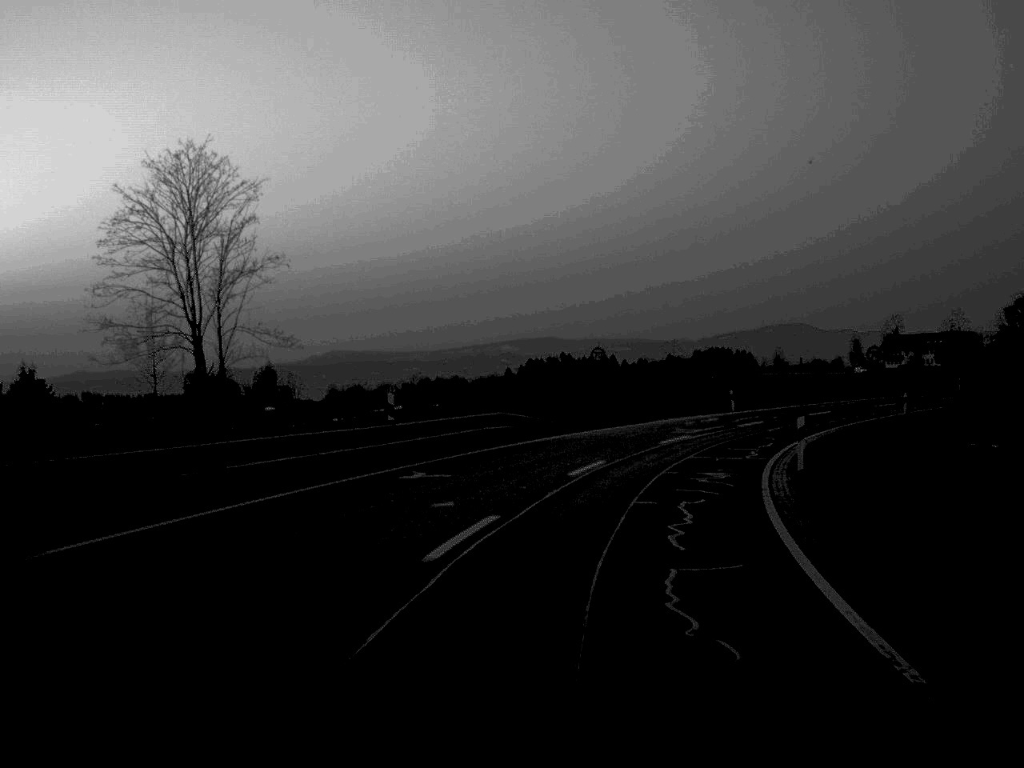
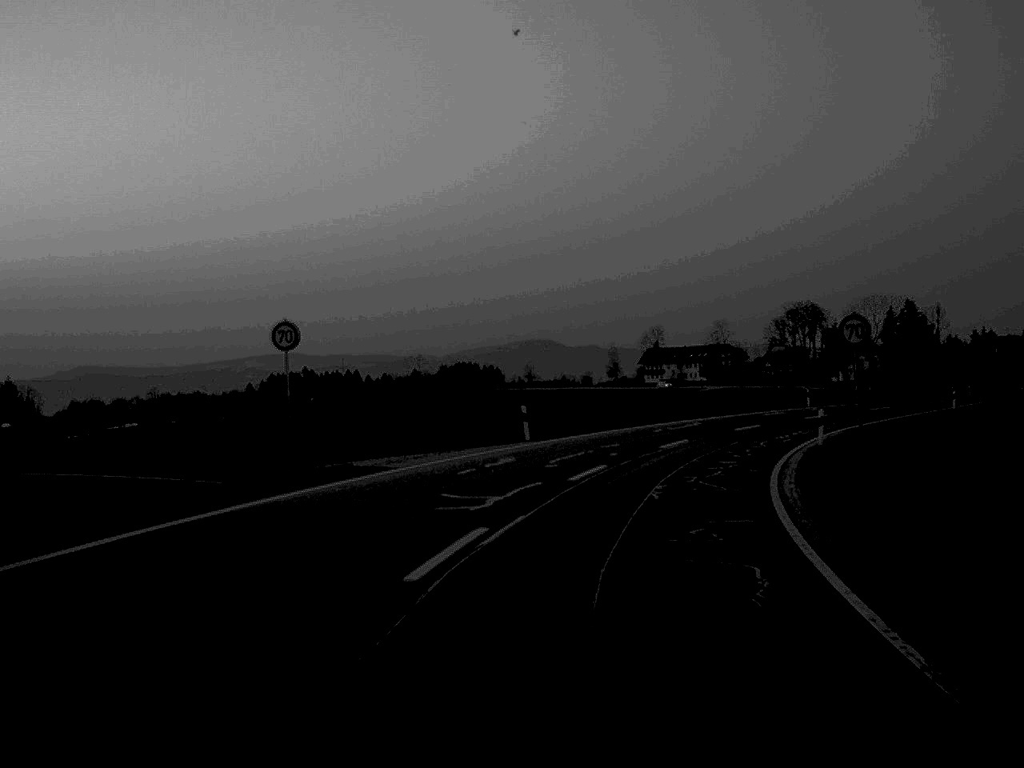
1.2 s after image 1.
(+2.4, +24.3) m; +11°
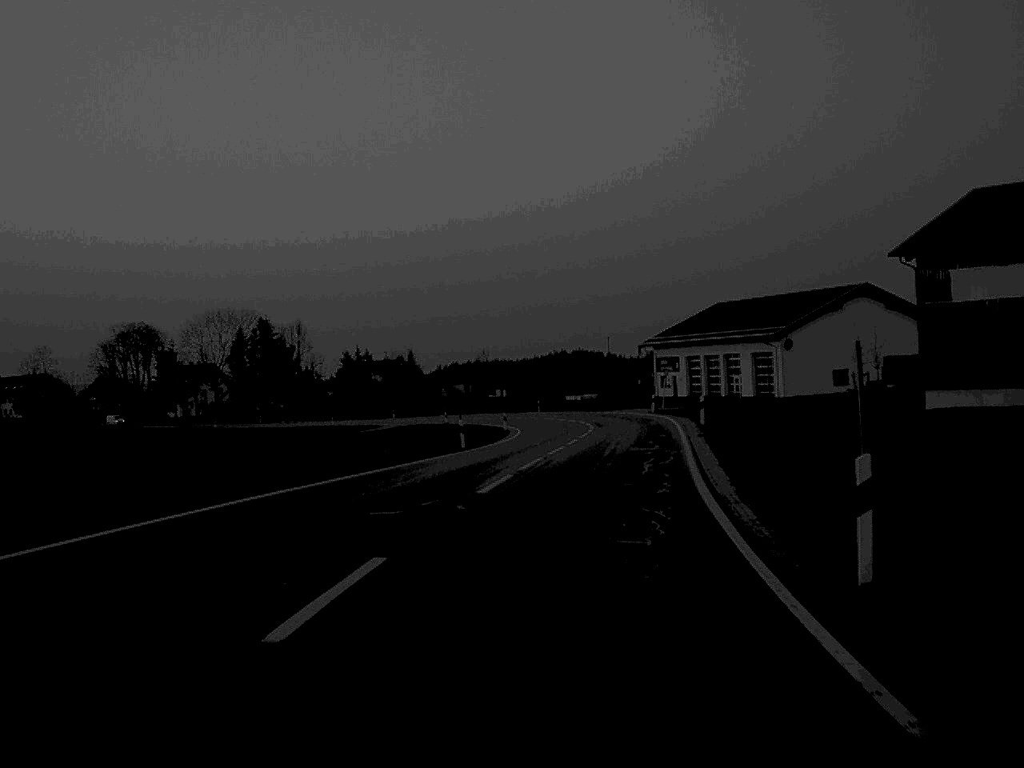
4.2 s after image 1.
(+15.4, +58.5) m; +29°
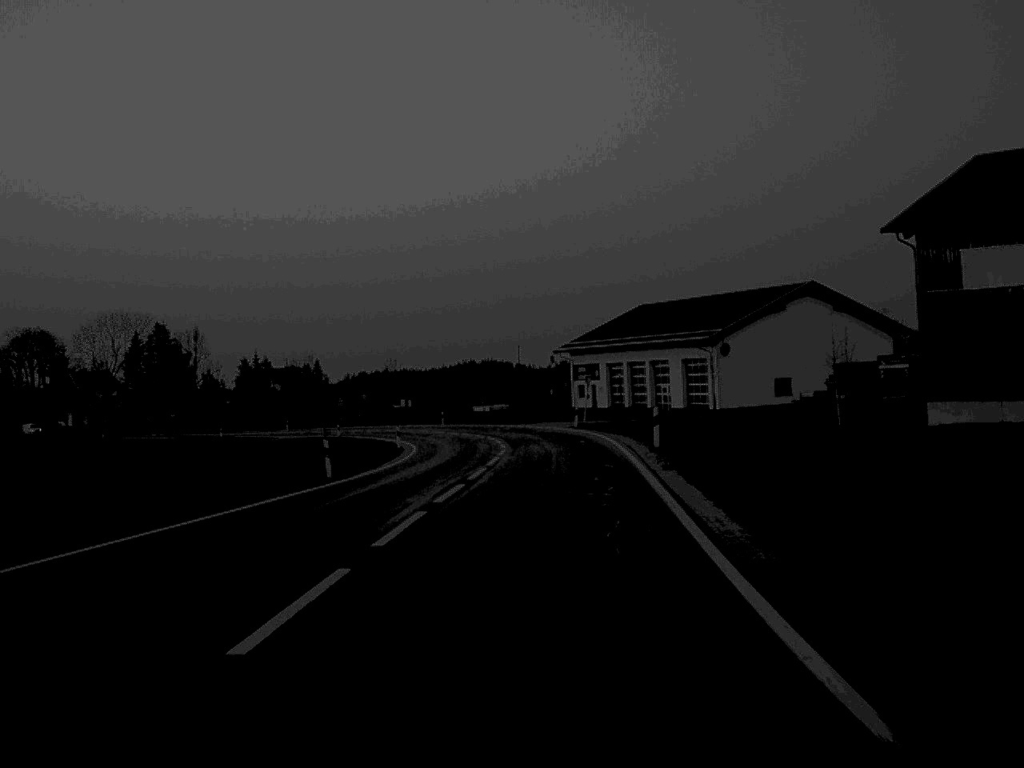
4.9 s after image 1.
(+0.4, +12.0) m; +4°
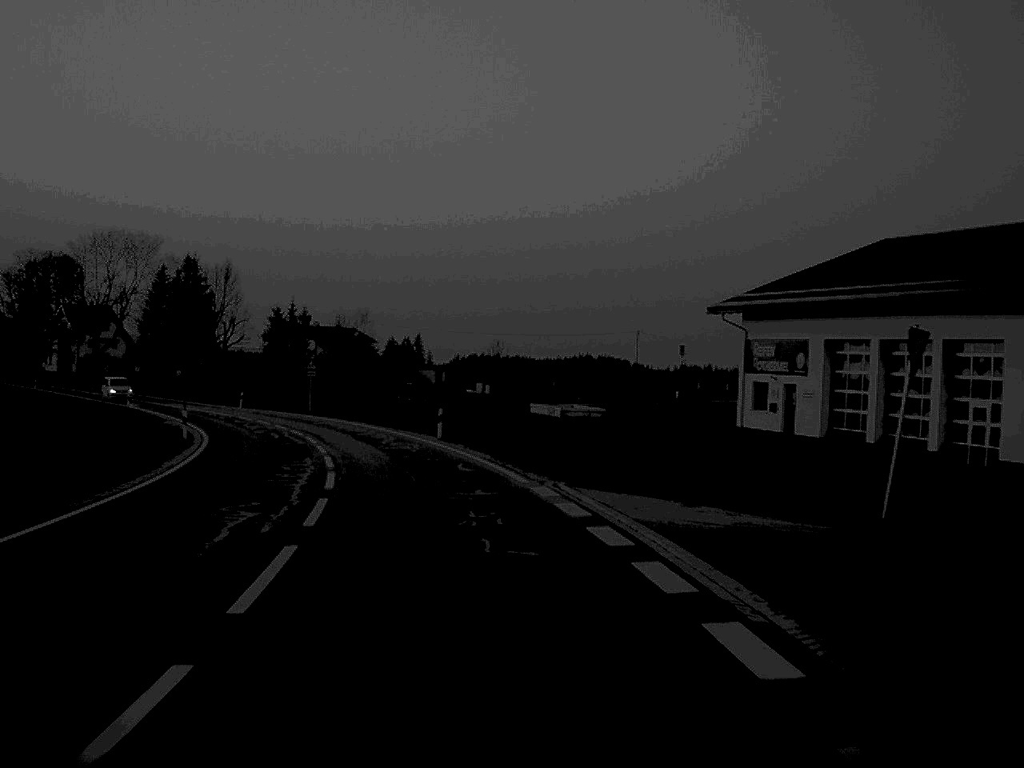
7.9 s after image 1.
(0.0, +58.8) m; -5°
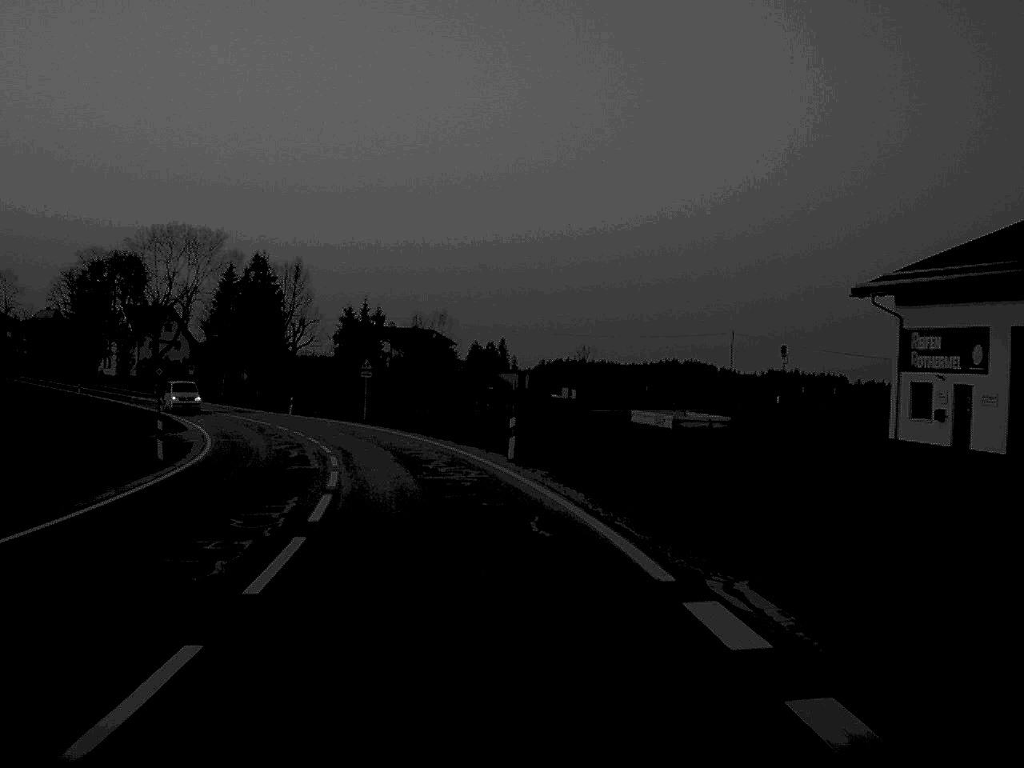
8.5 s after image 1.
(-0.4, +11.5) m; -4°
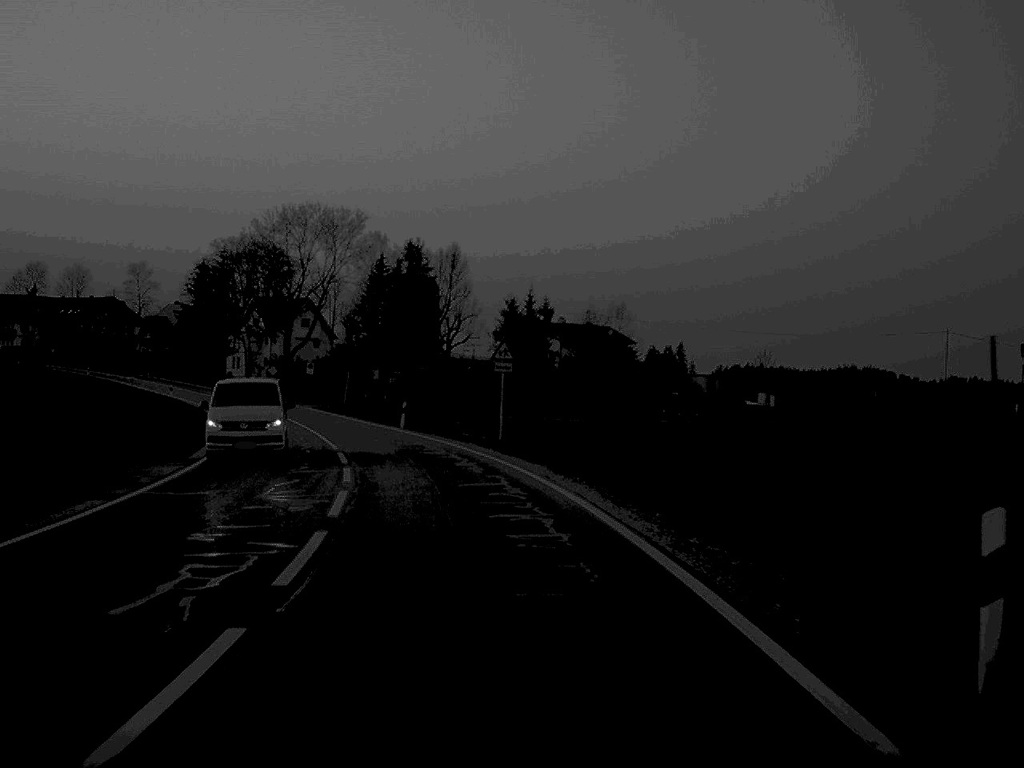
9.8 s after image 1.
(-1.6, +23.9) m; -8°
